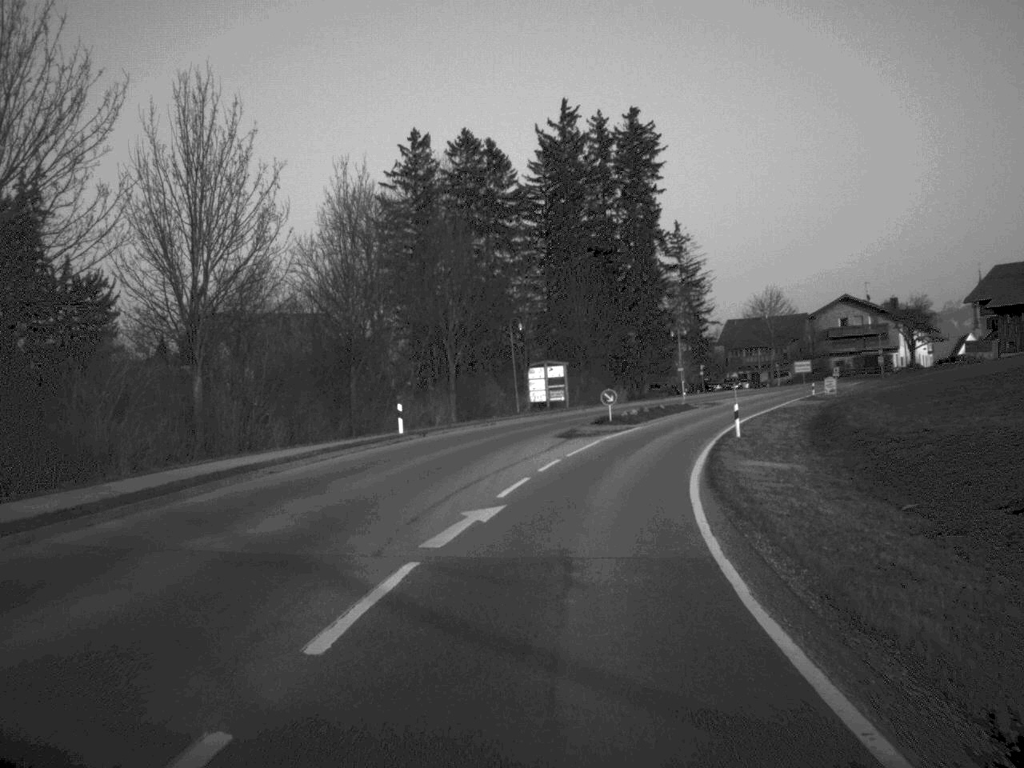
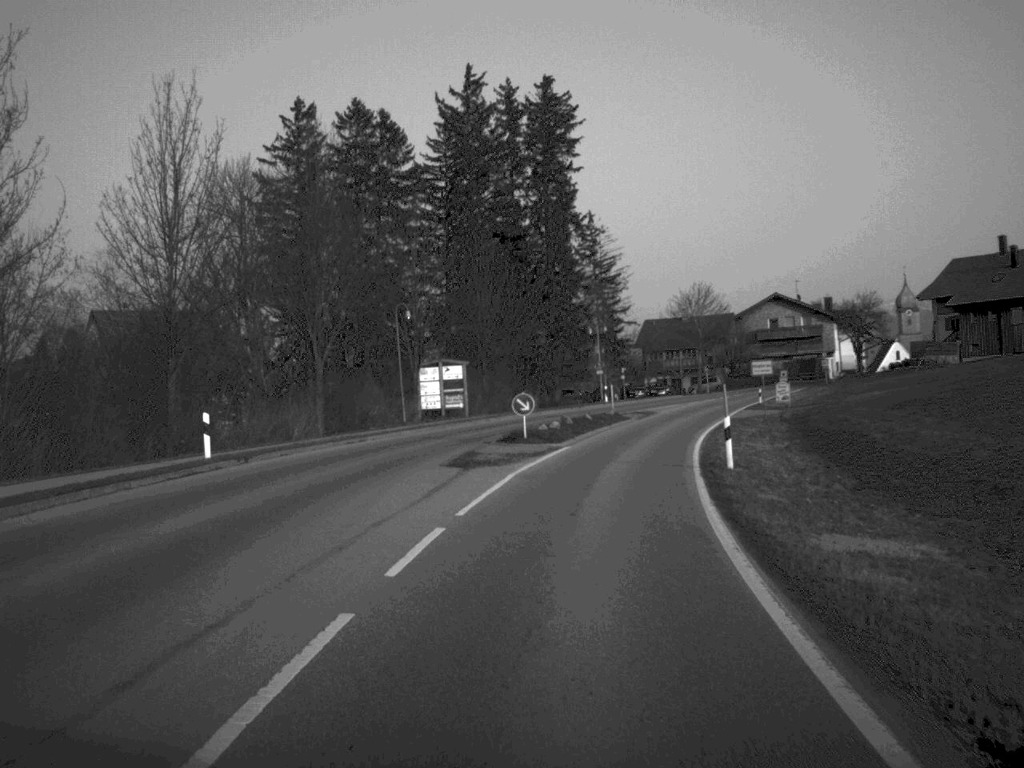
(+0.5, +14.2) m; +4°
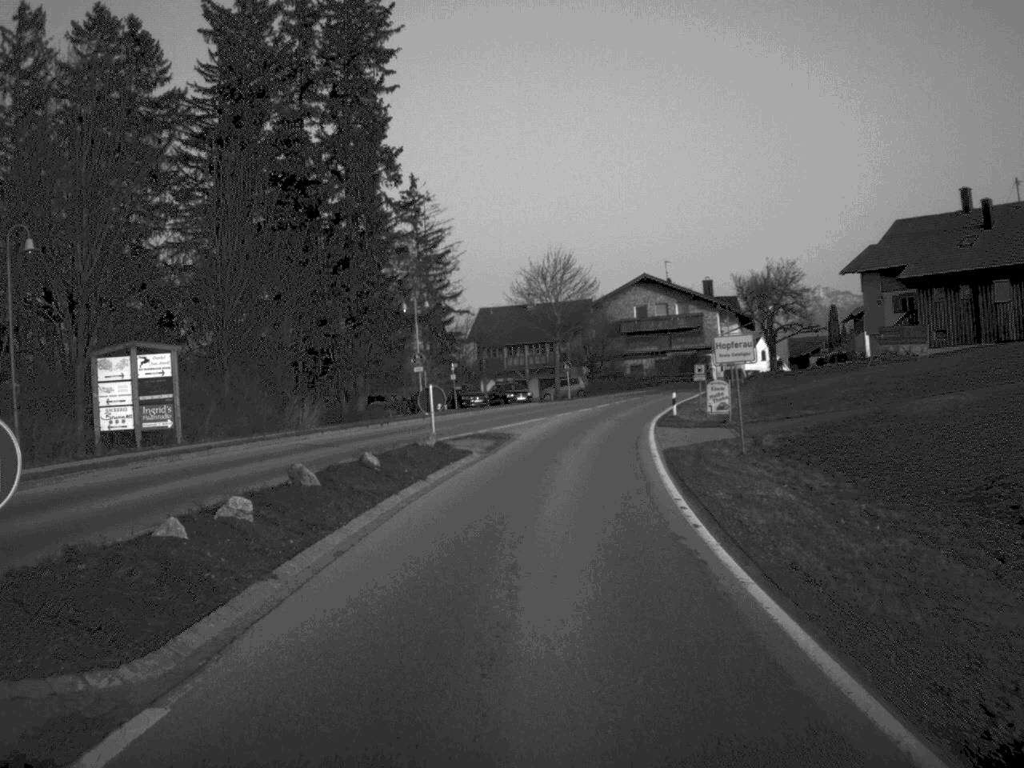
(+2.0, +28.1) m; +8°
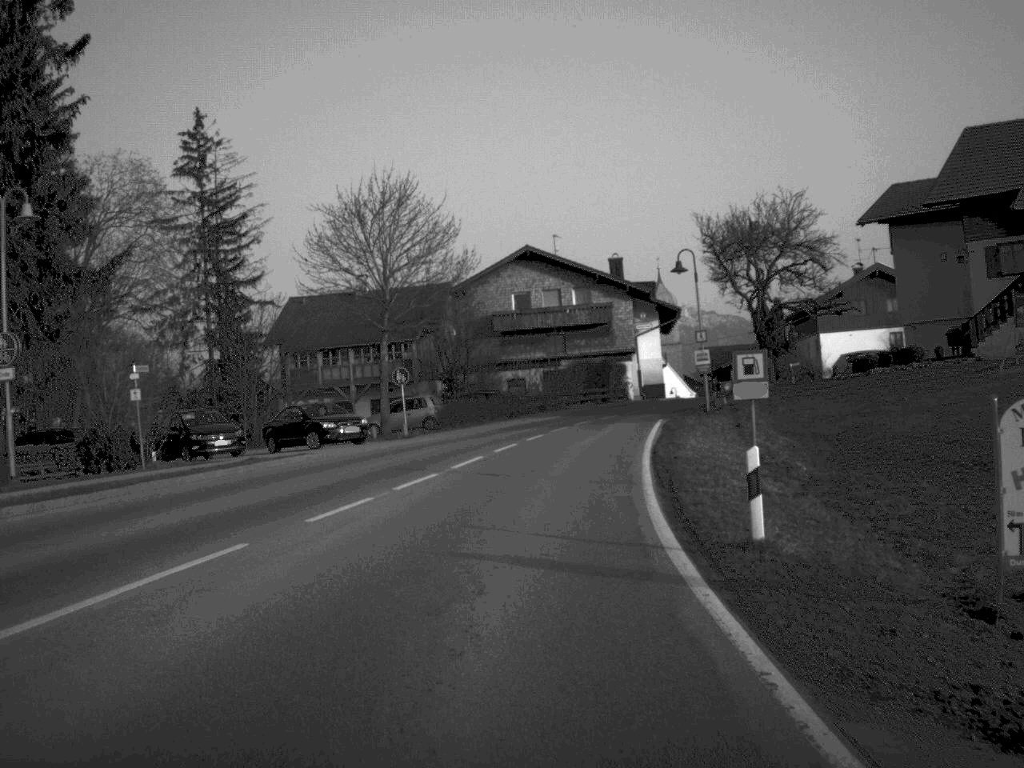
(+1.9, +35.0) m; +6°
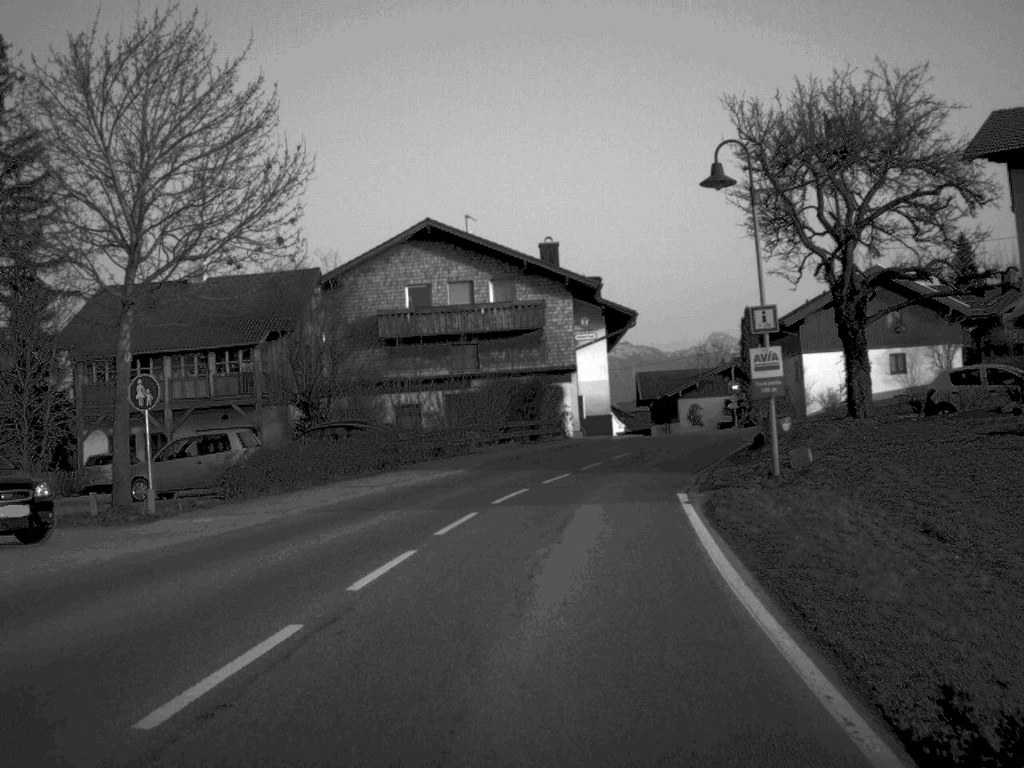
(+0.6, +21.8) m; +4°
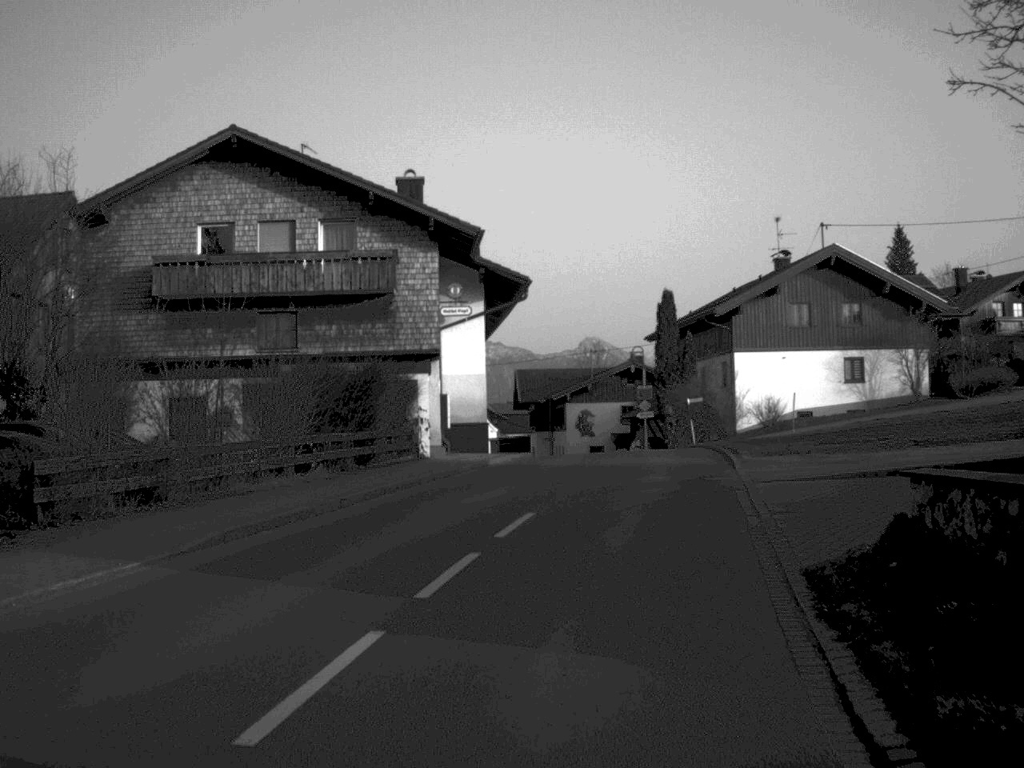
(+0.9, +17.6) m; +6°
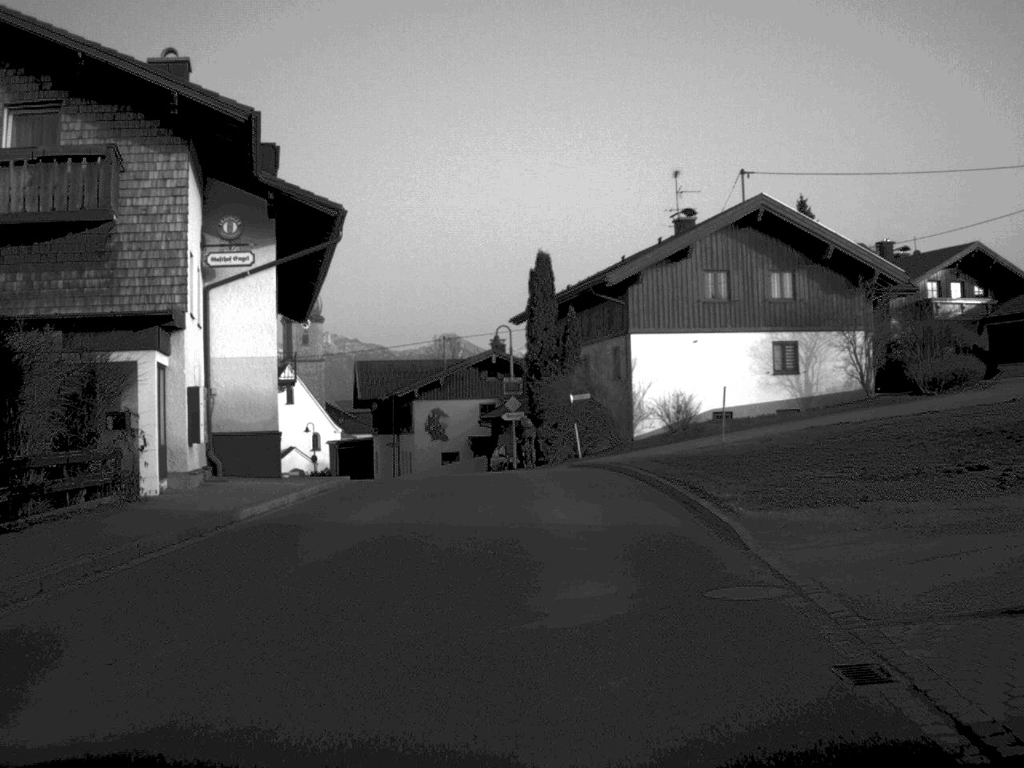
(+0.8, +14.9) m; +6°
